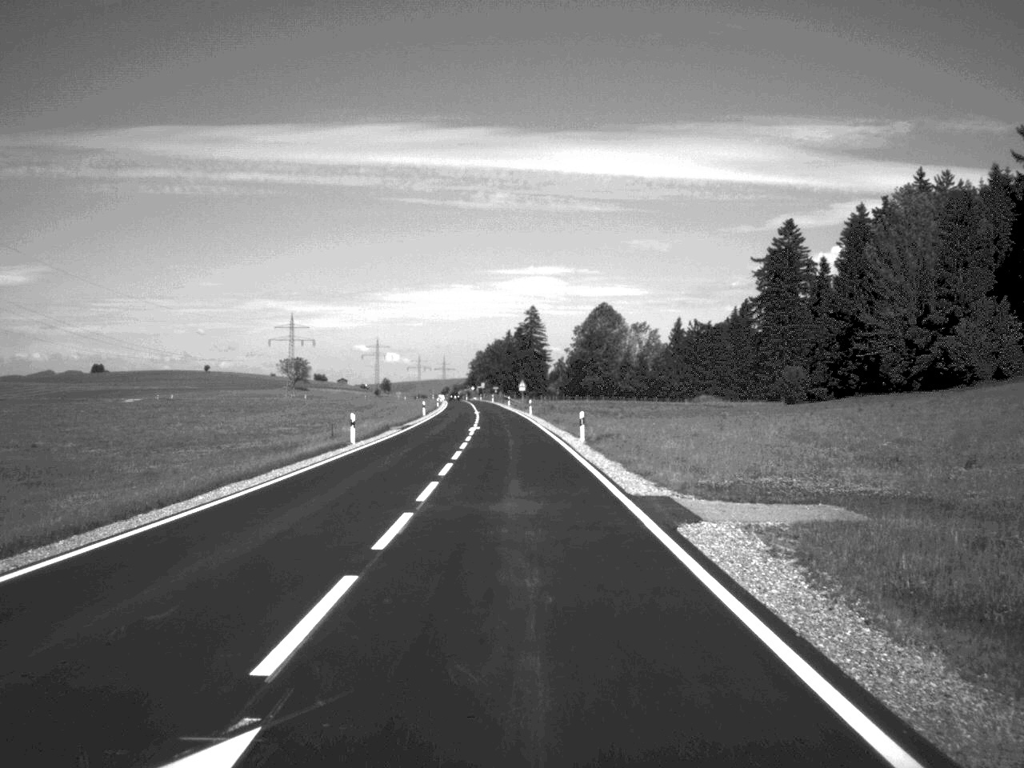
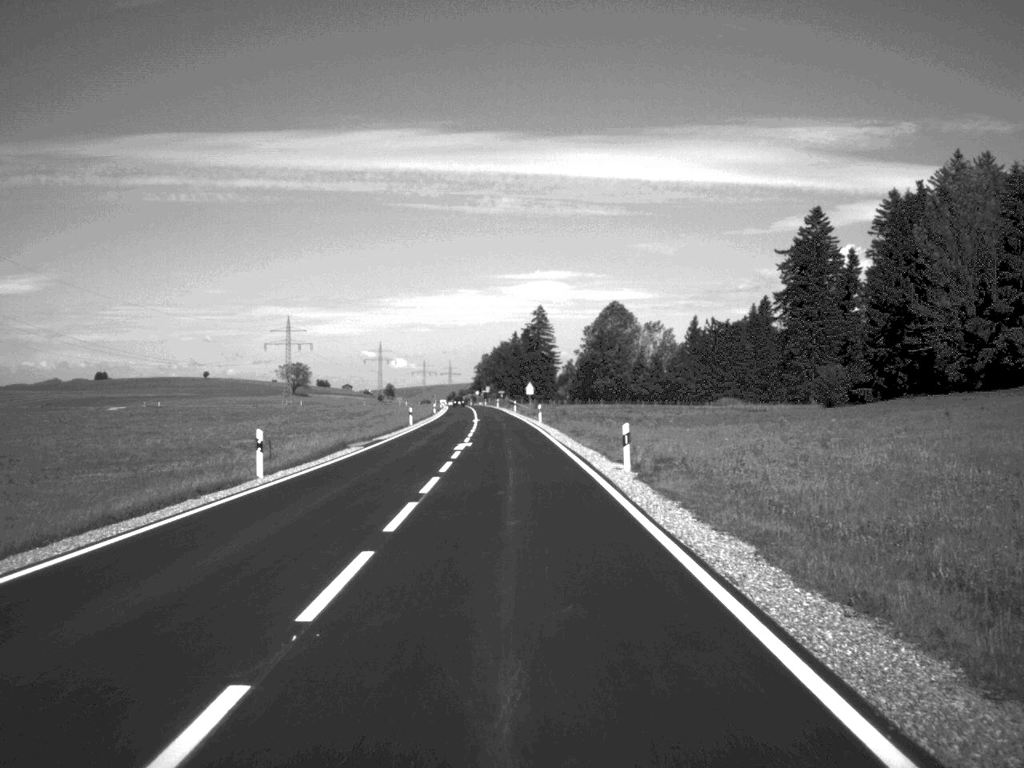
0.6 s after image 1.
(-0.1, +16.1) m; 0°
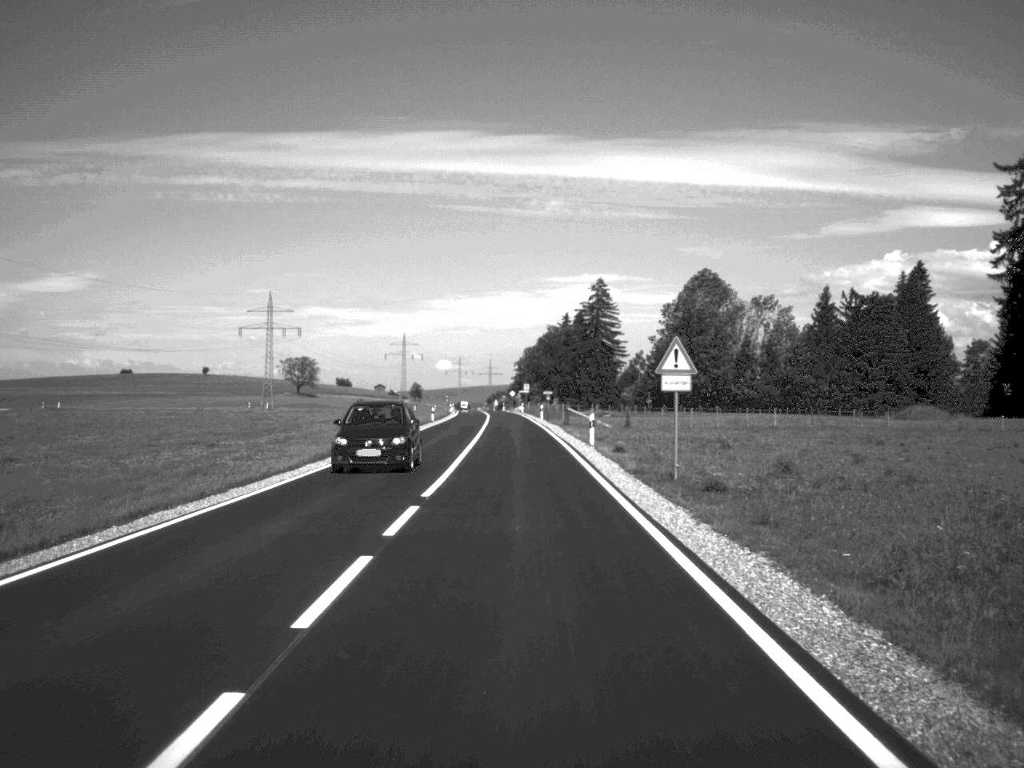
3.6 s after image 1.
(-1.8, +82.9) m; -2°
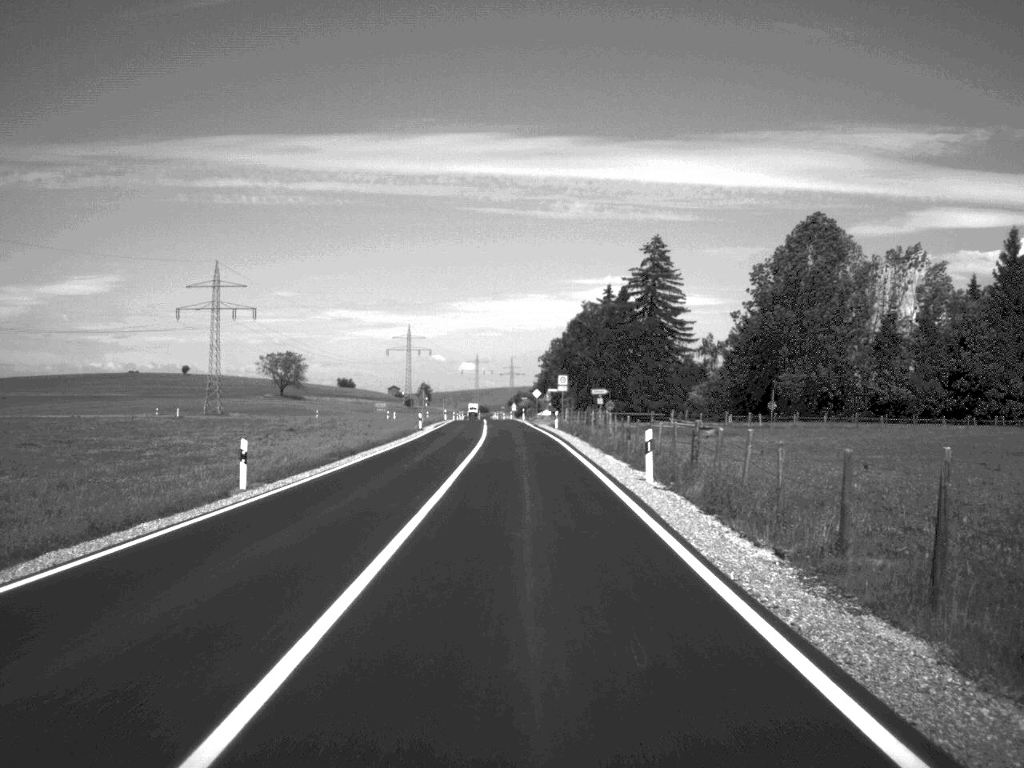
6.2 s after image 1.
(-0.9, +66.5) m; -1°
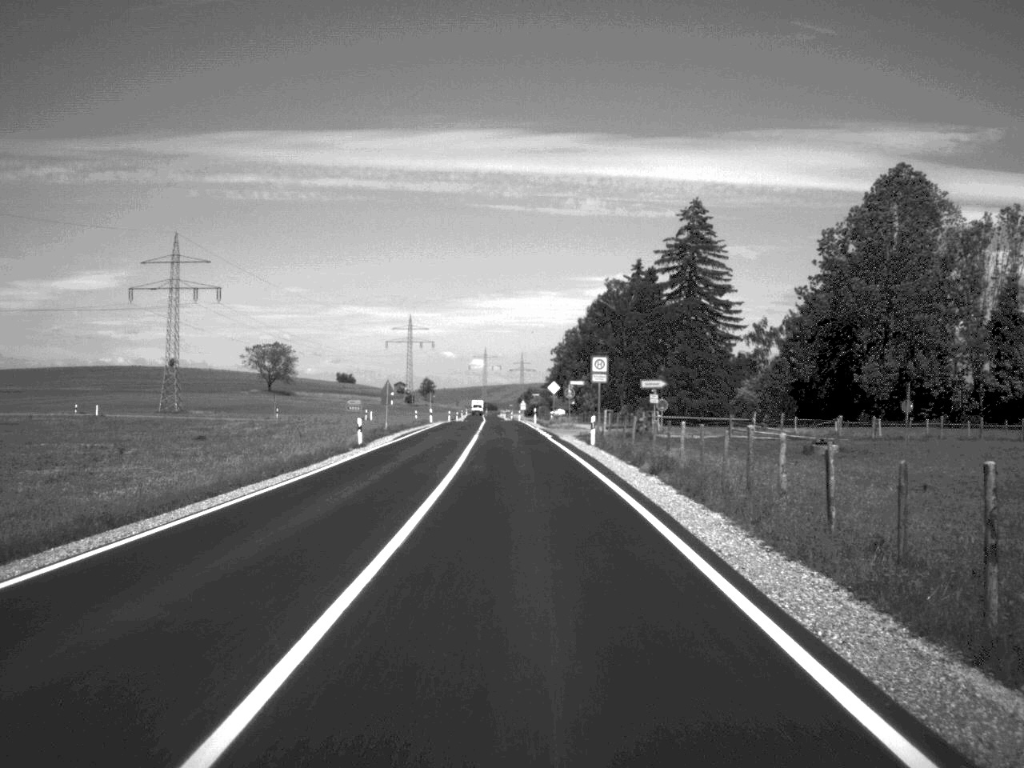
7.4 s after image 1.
(-0.1, +30.8) m; -1°
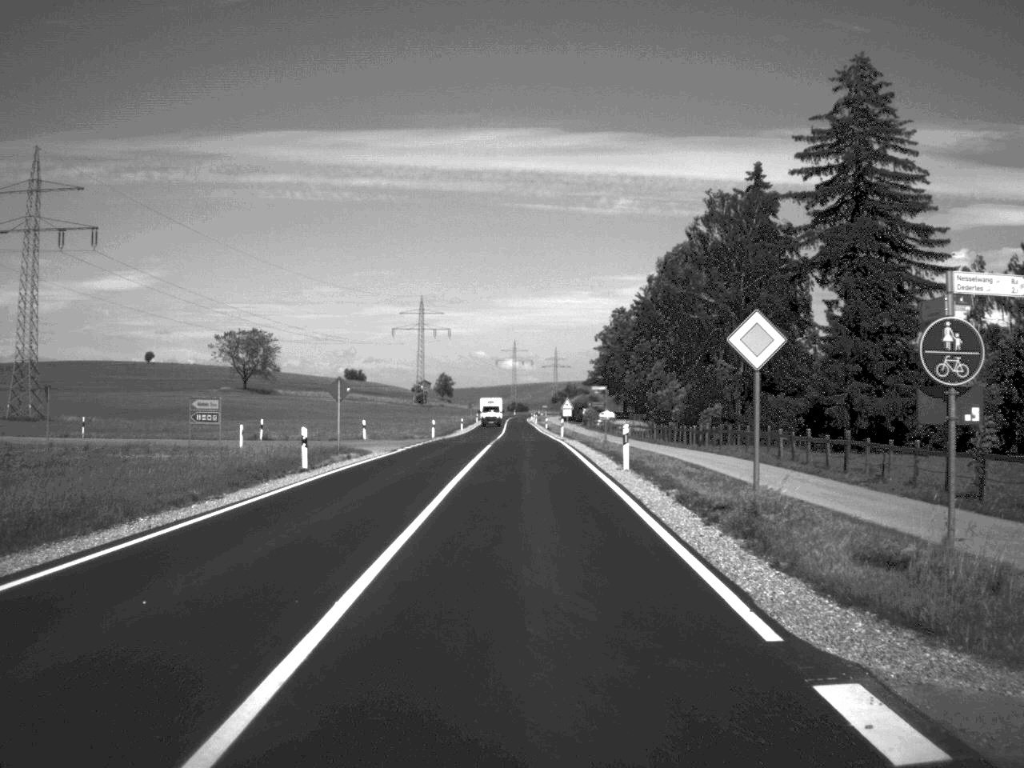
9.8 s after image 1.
(-1.0, +62.8) m; -2°
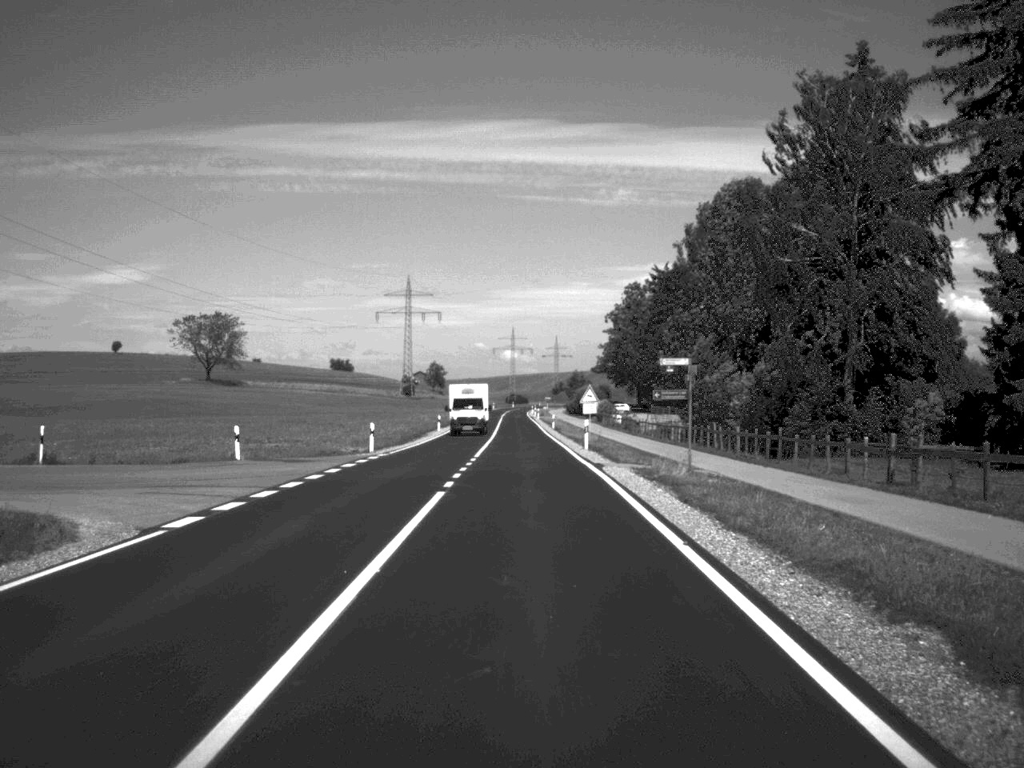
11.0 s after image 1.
(0.0, +30.1) m; 0°
